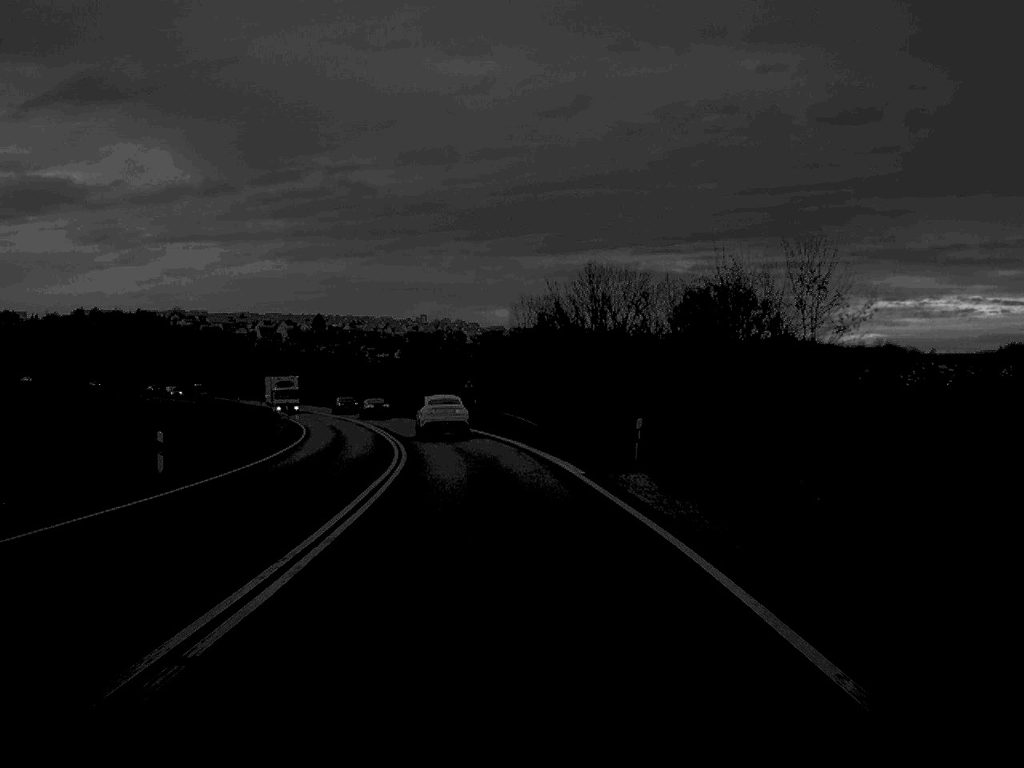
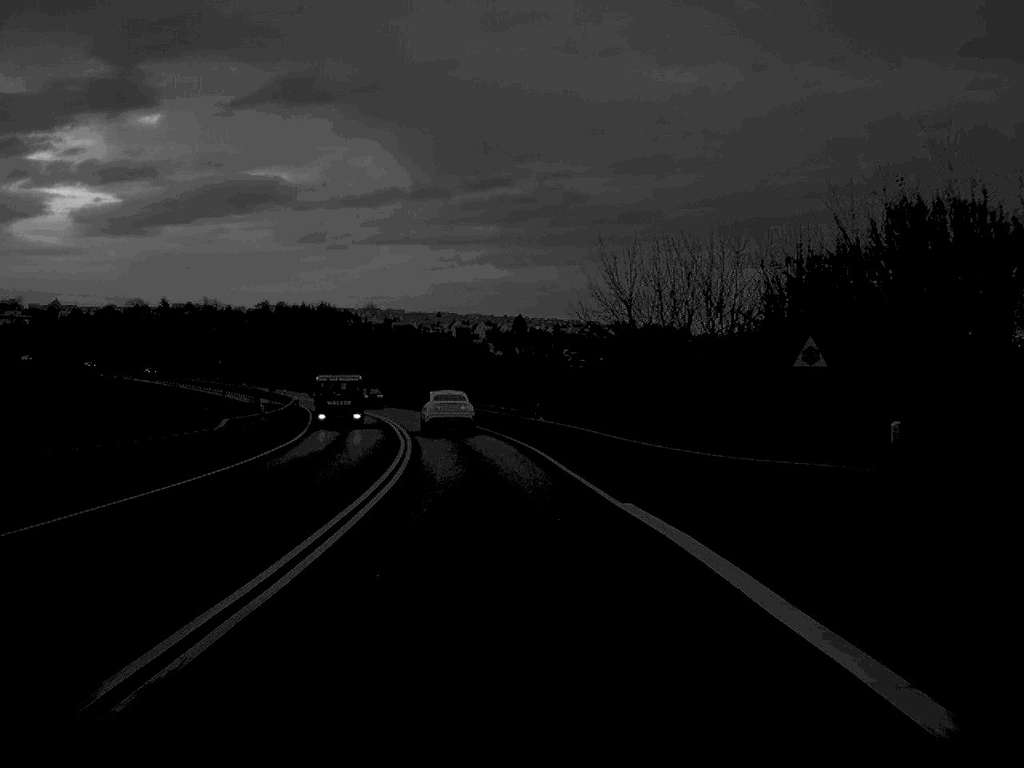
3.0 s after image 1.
(-4.6, +61.6) m; -9°
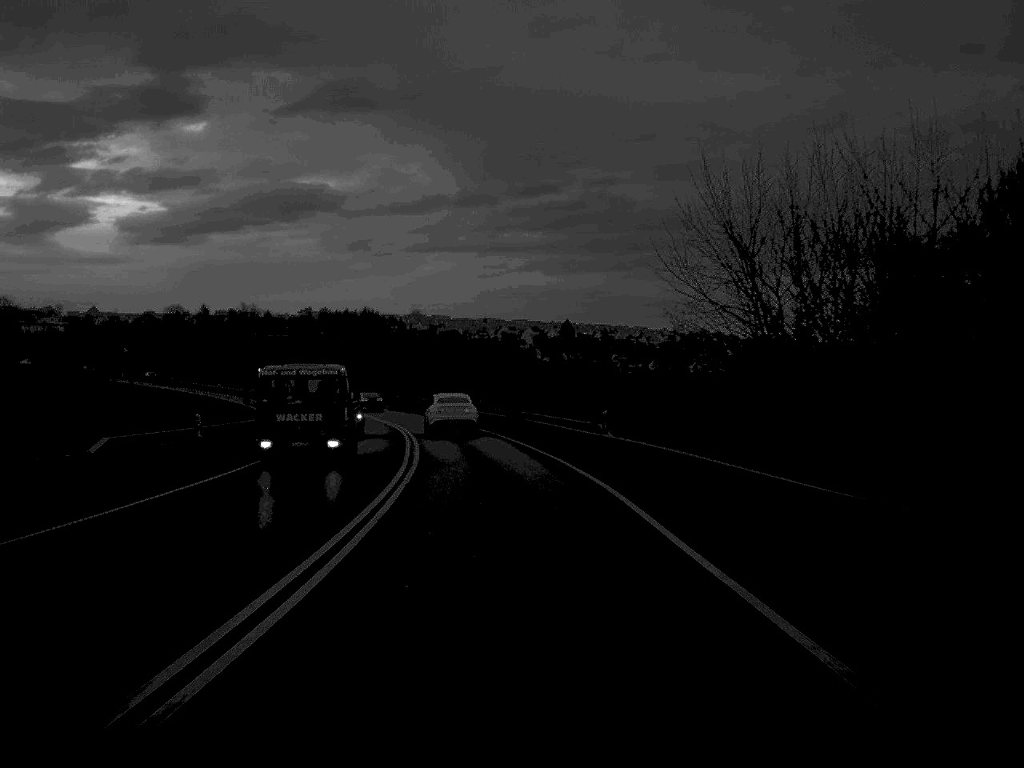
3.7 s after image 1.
(-0.3, +14.5) m; -2°
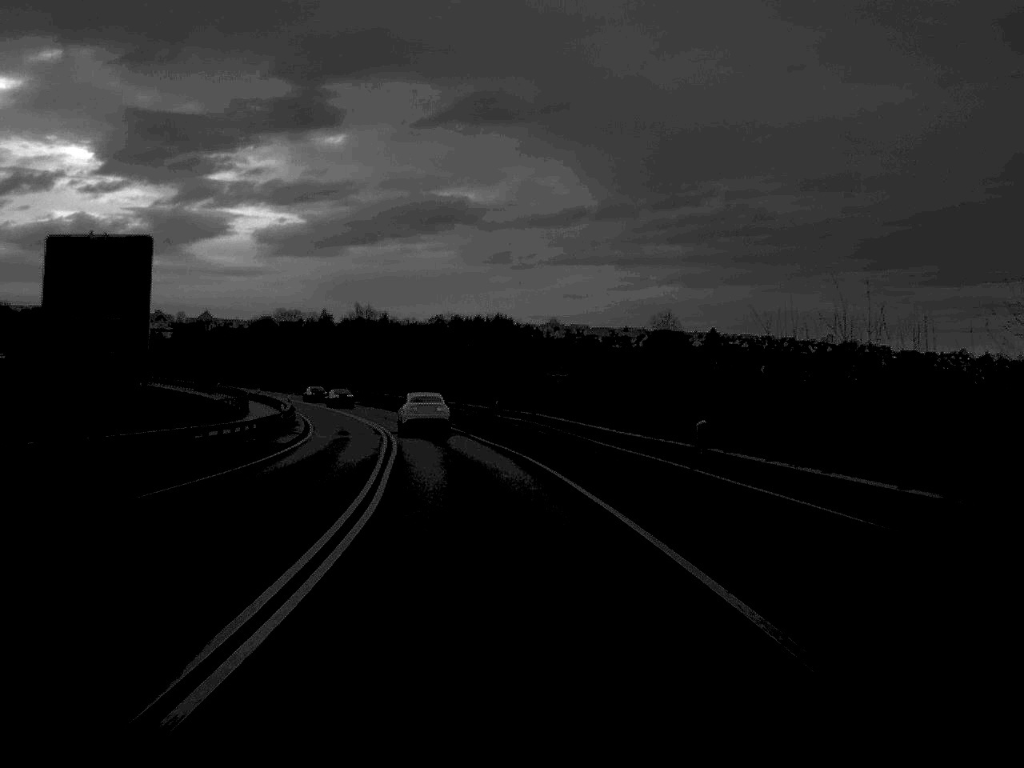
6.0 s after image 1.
(-2.6, +49.6) m; -6°
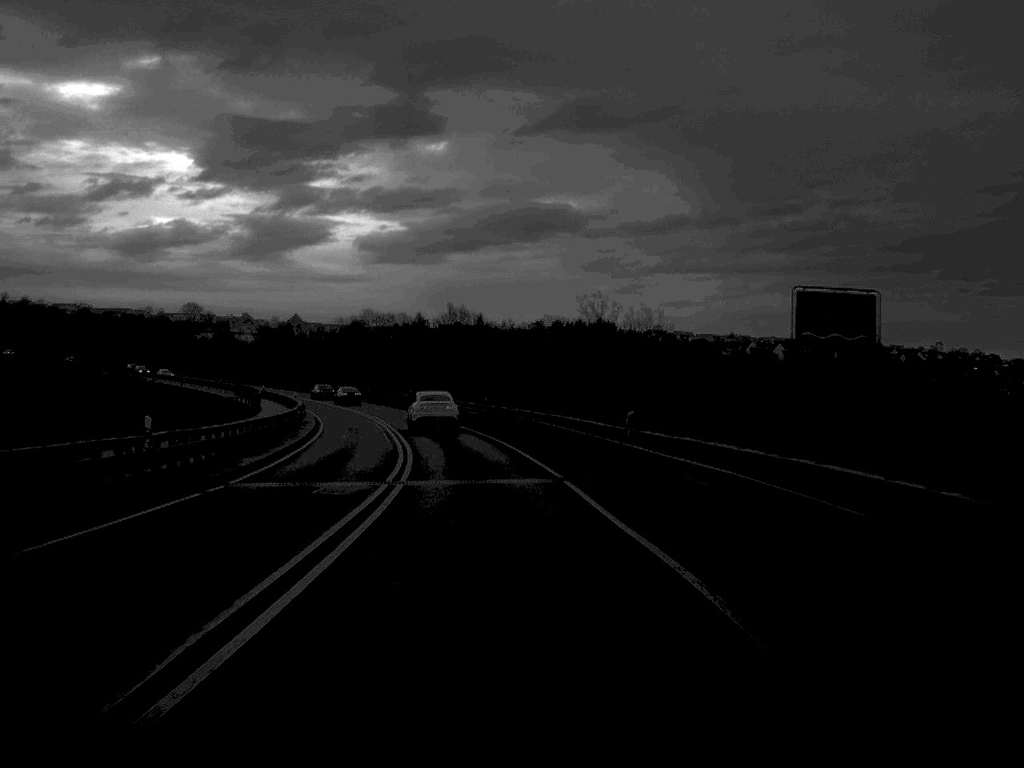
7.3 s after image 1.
(-1.1, +27.7) m; -4°
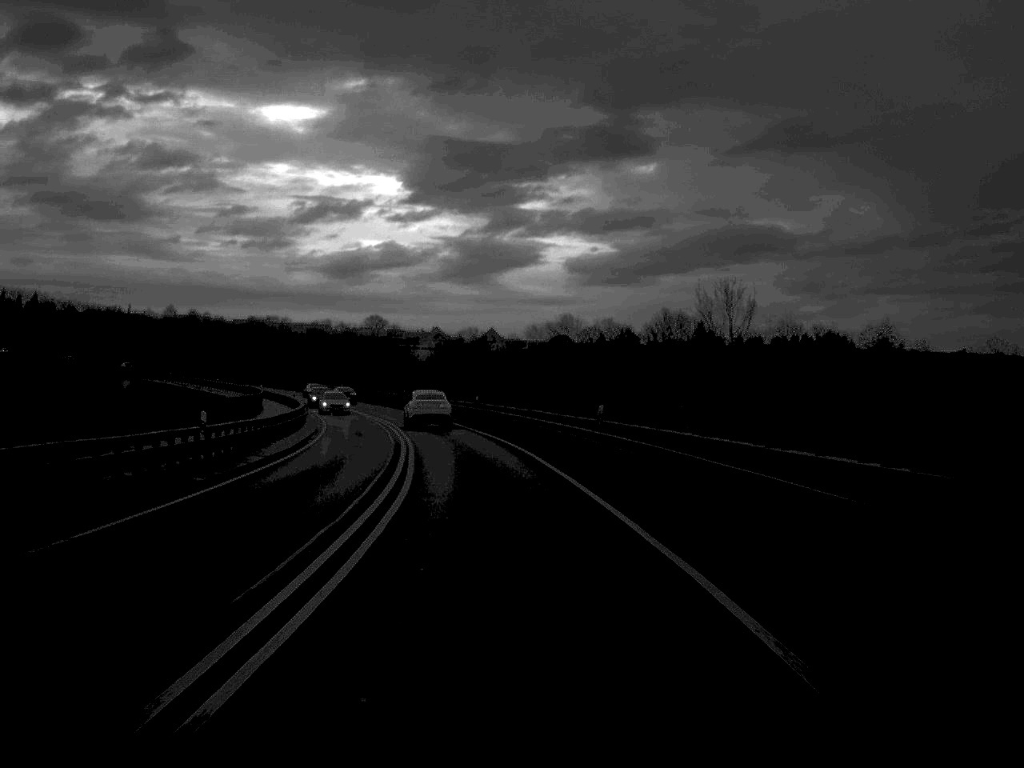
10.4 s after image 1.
(-5.2, +65.0) m; -9°
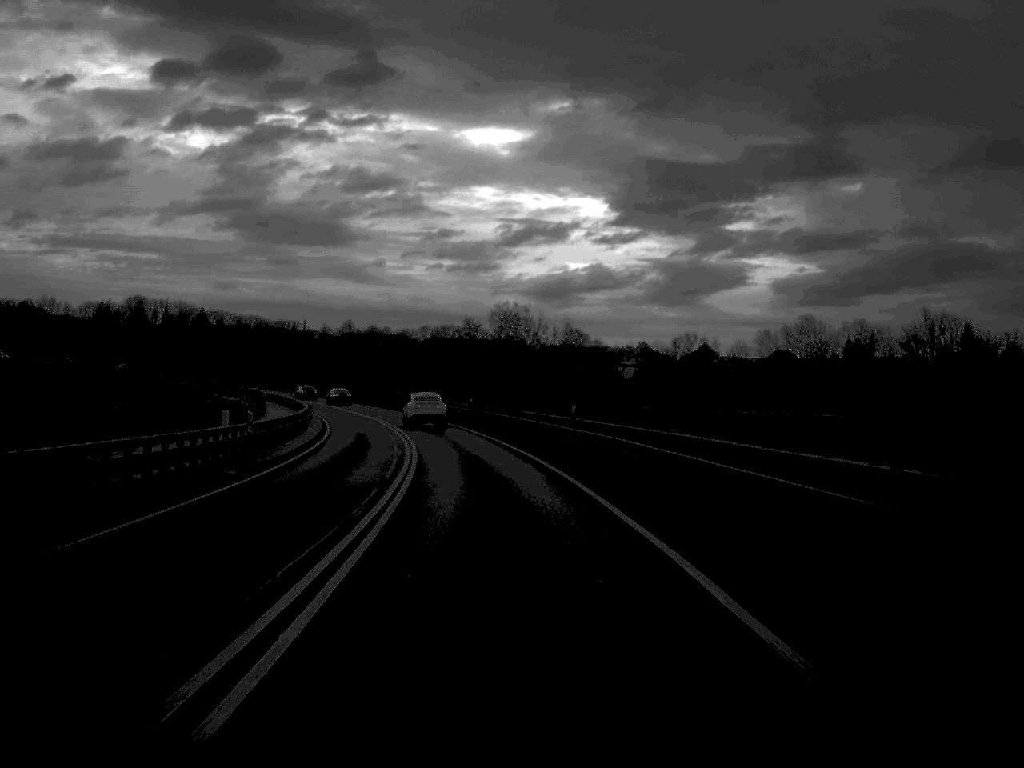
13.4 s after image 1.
(-4.9, +63.2) m; -9°
